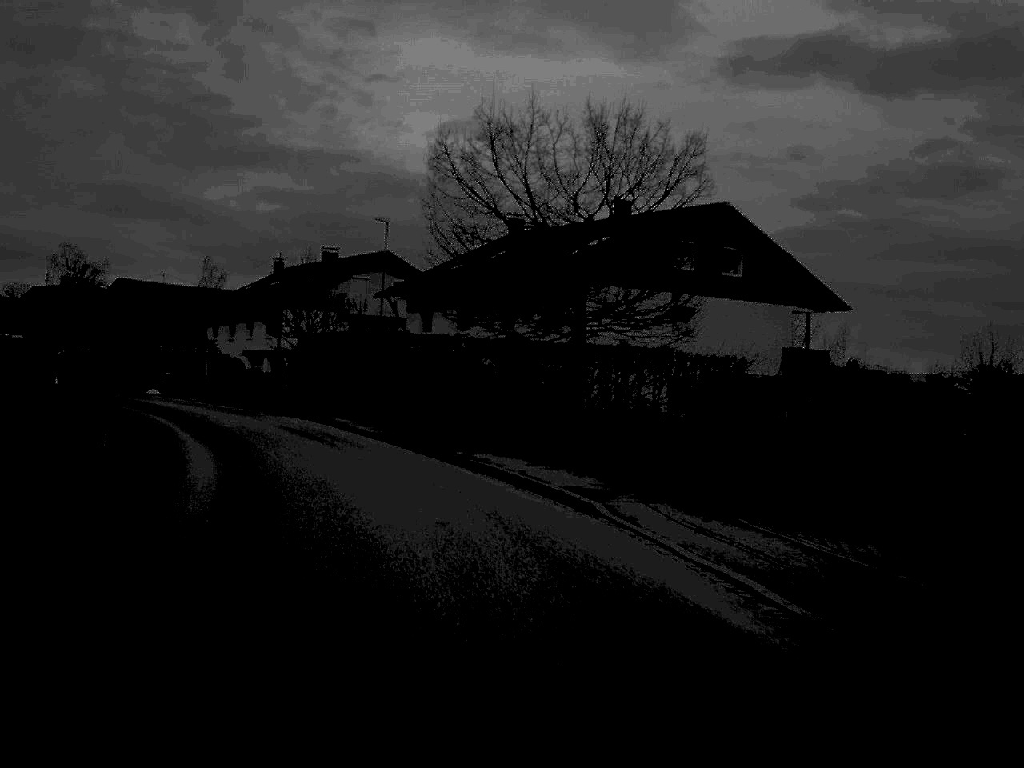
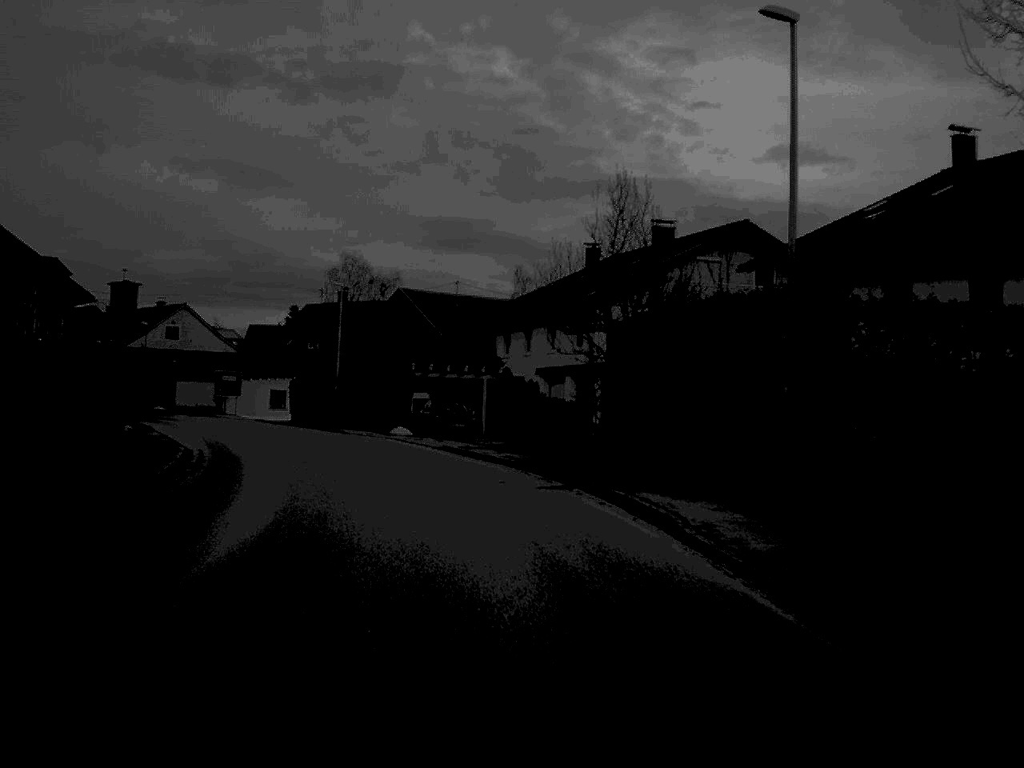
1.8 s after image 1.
(-3.2, +23.3) m; -15°
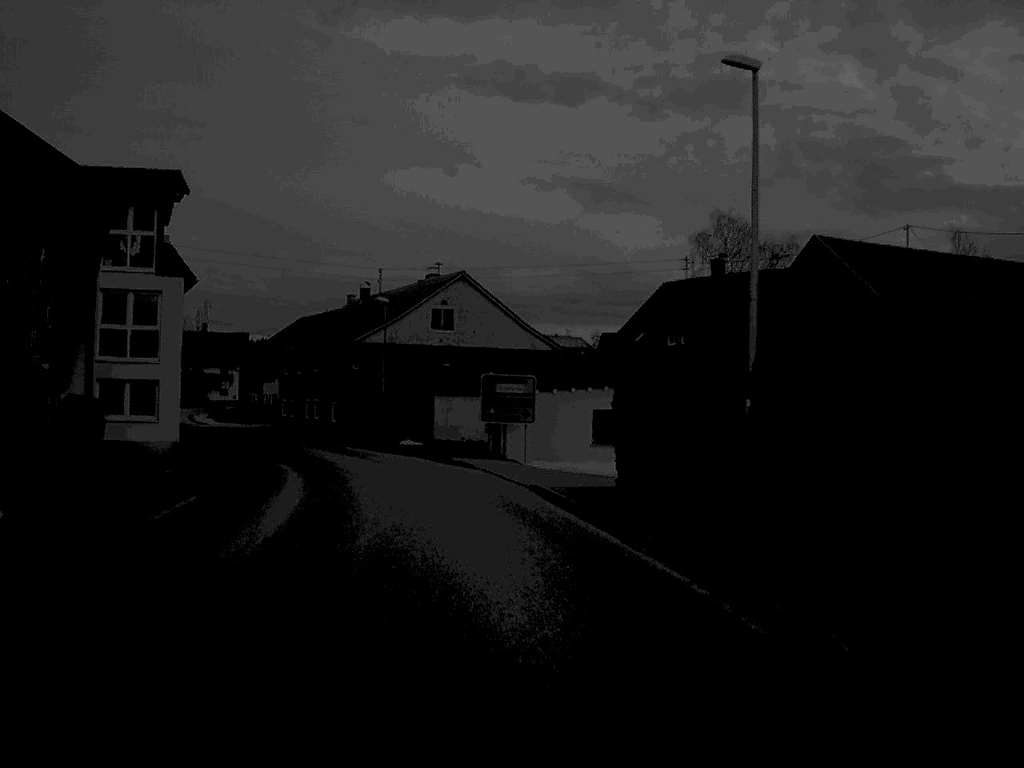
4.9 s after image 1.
(-5.7, +37.8) m; -16°
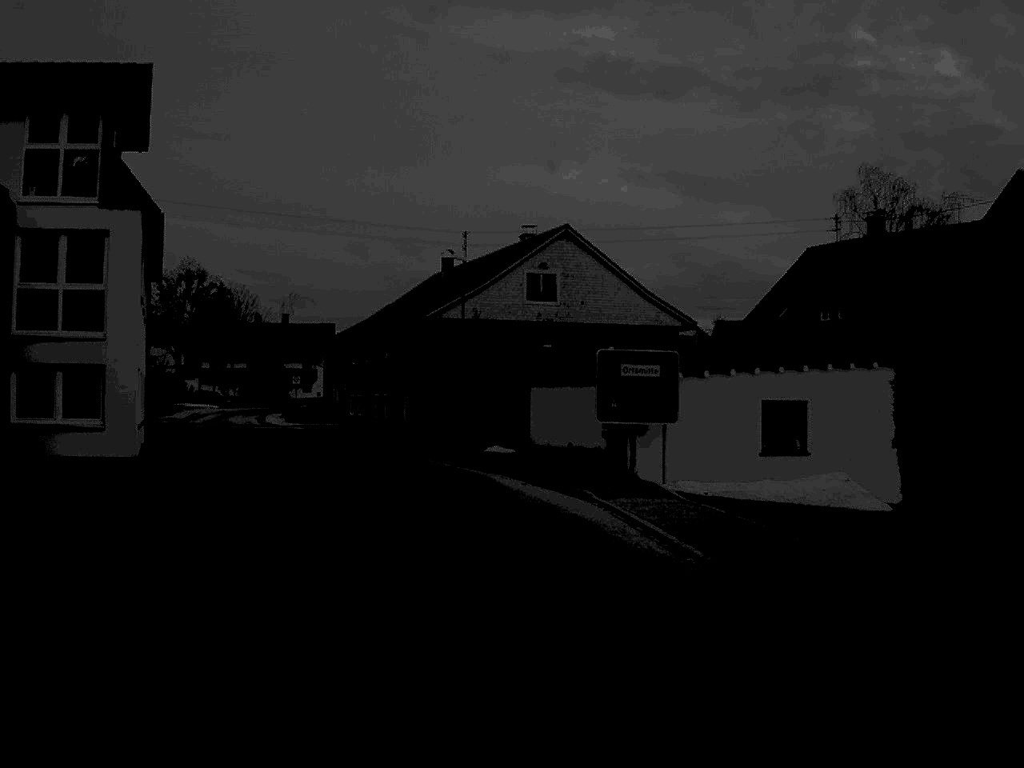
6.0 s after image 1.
(-0.5, +13.7) m; -5°
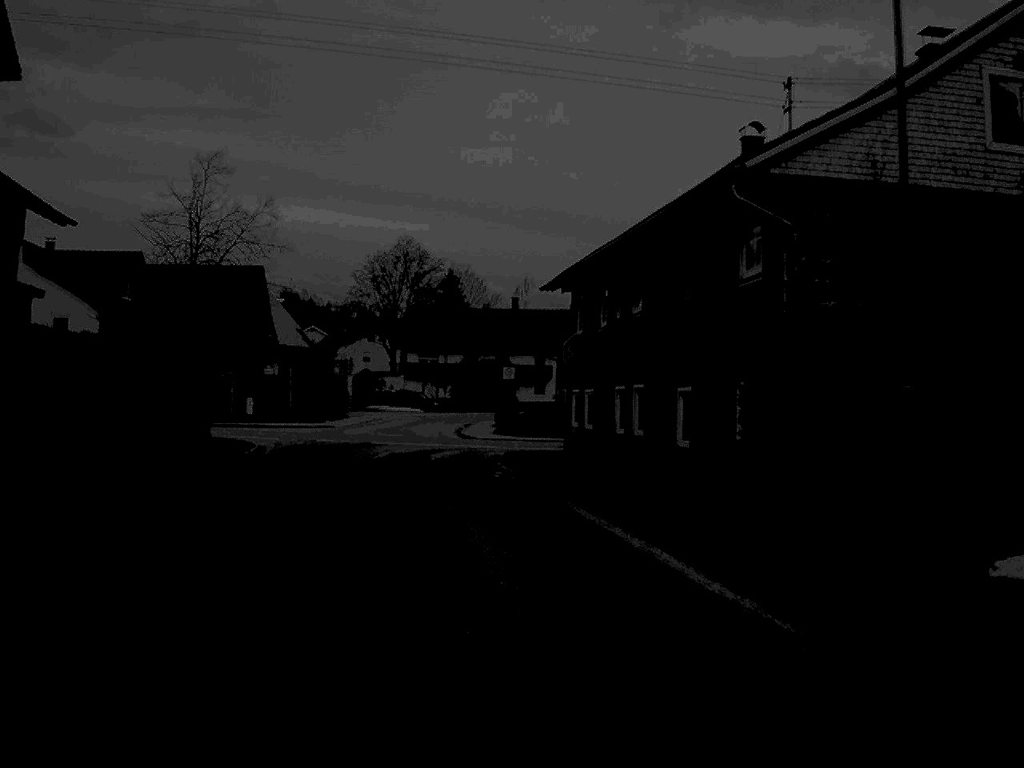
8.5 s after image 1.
(-2.7, +28.3) m; -11°
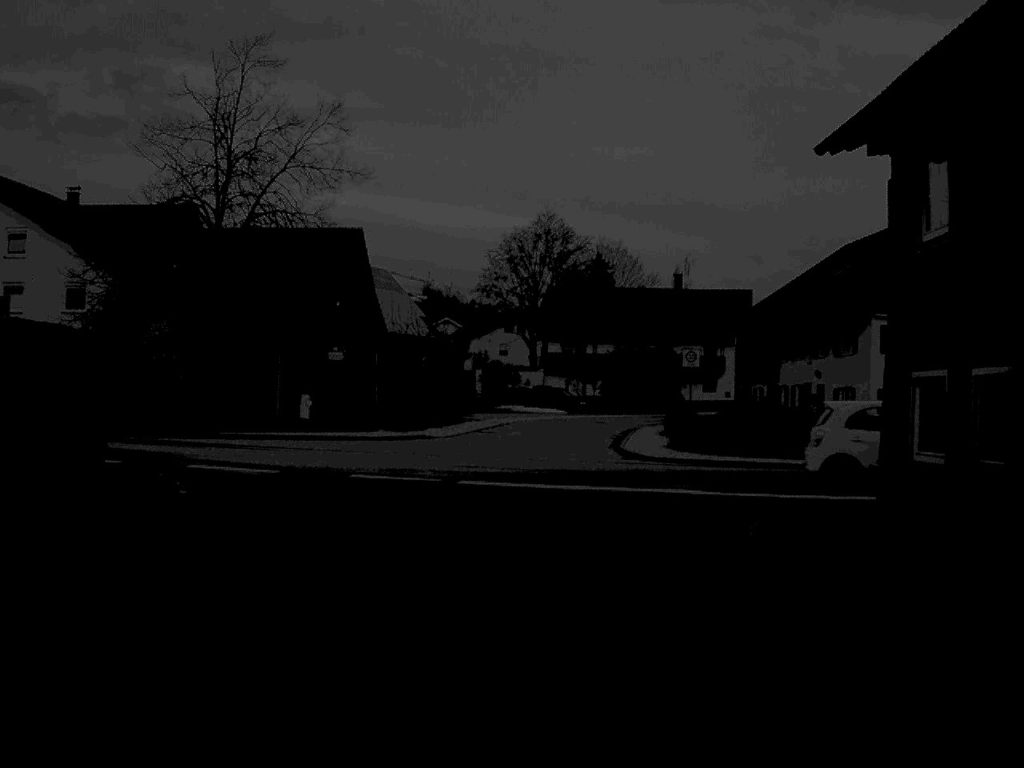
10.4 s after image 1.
(-1.3, +20.4) m; -6°
